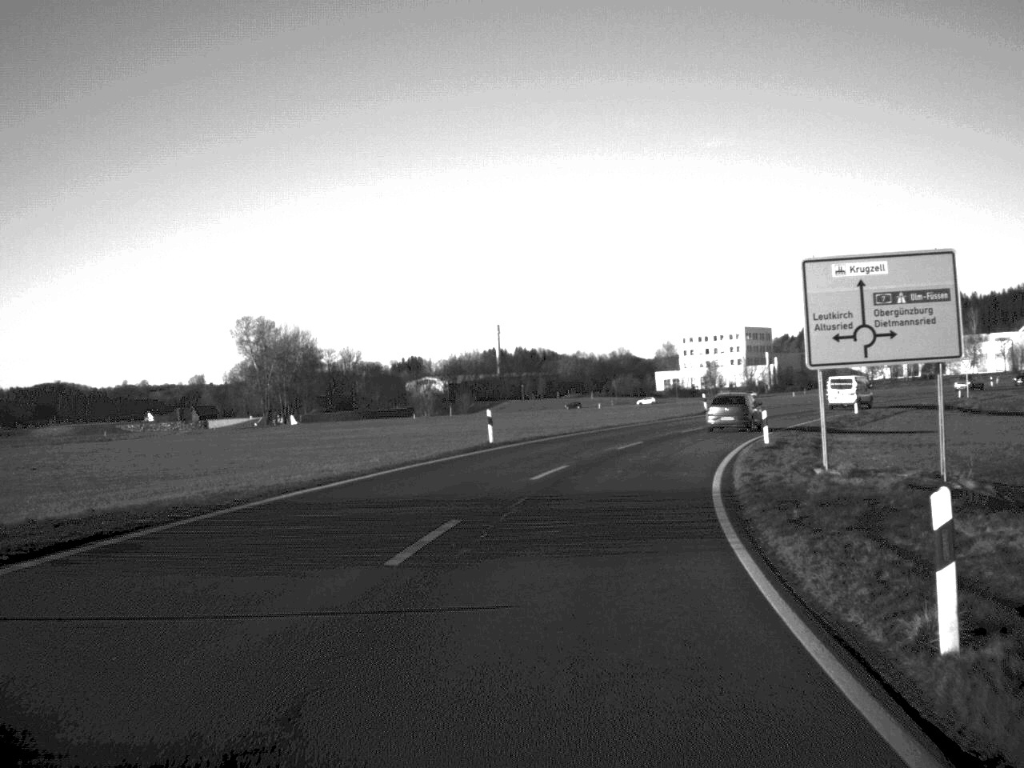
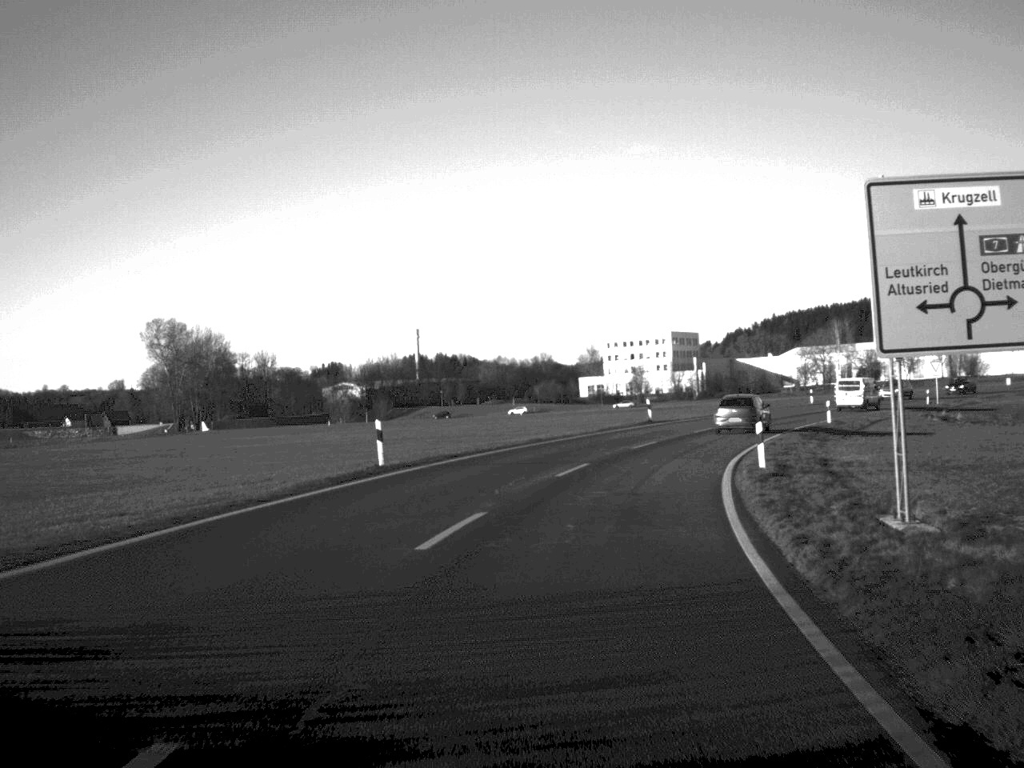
(+0.3, +10.4) m; +4°
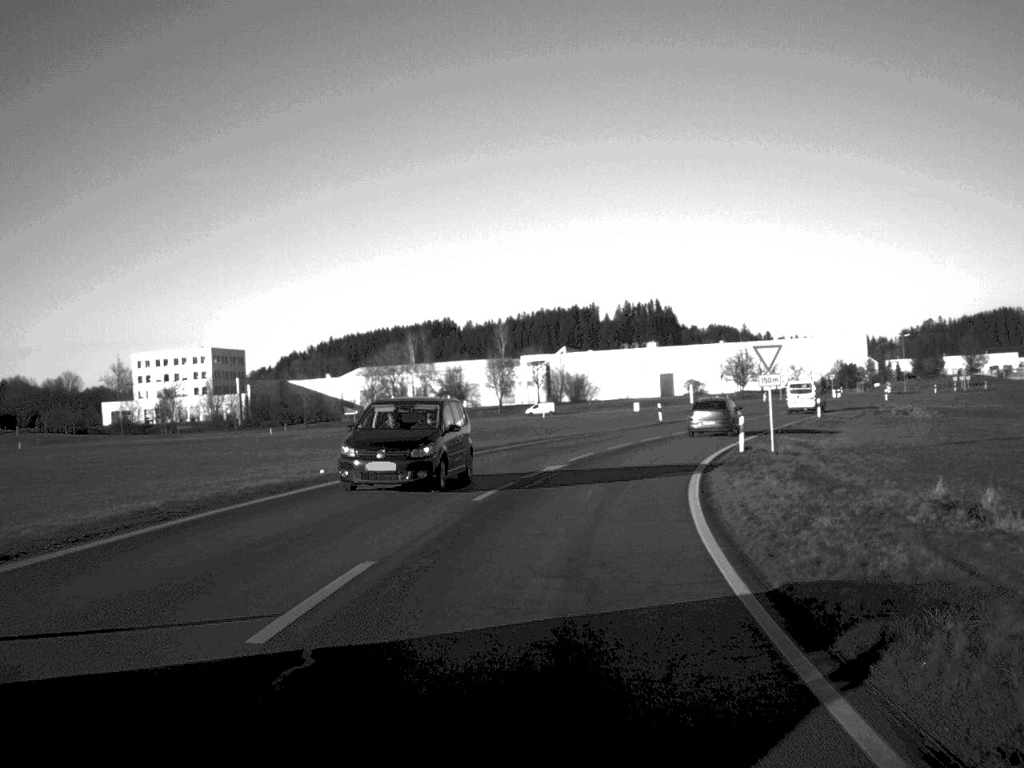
(+8.8, +50.9) m; +20°
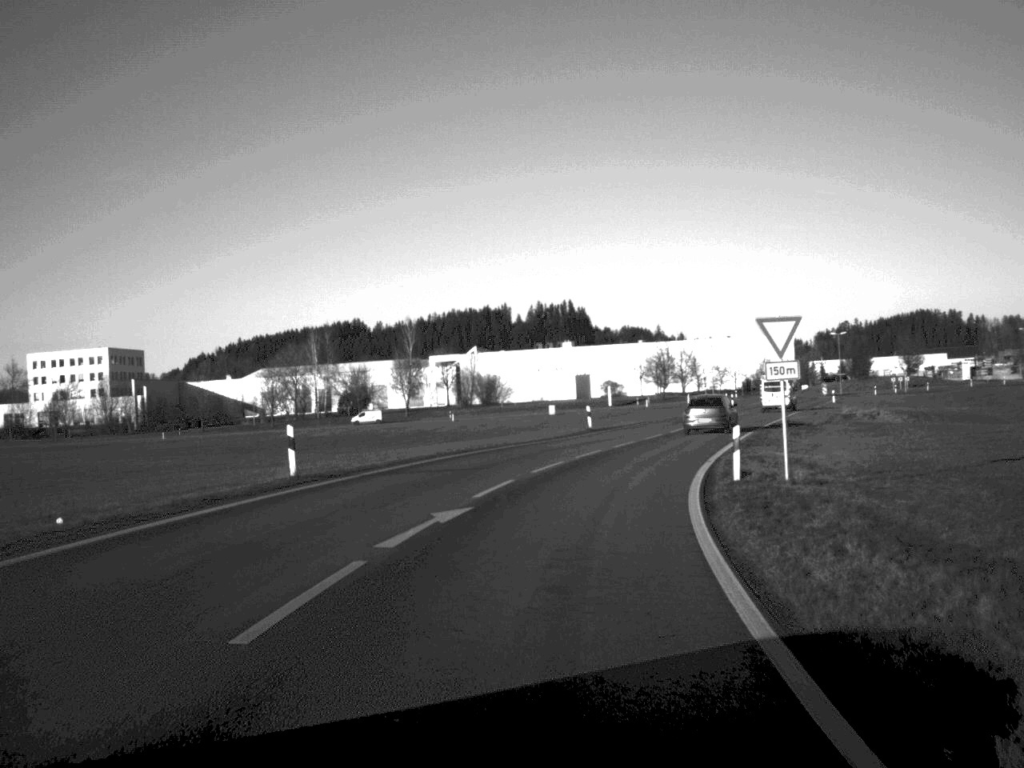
(+0.4, +11.8) m; +4°
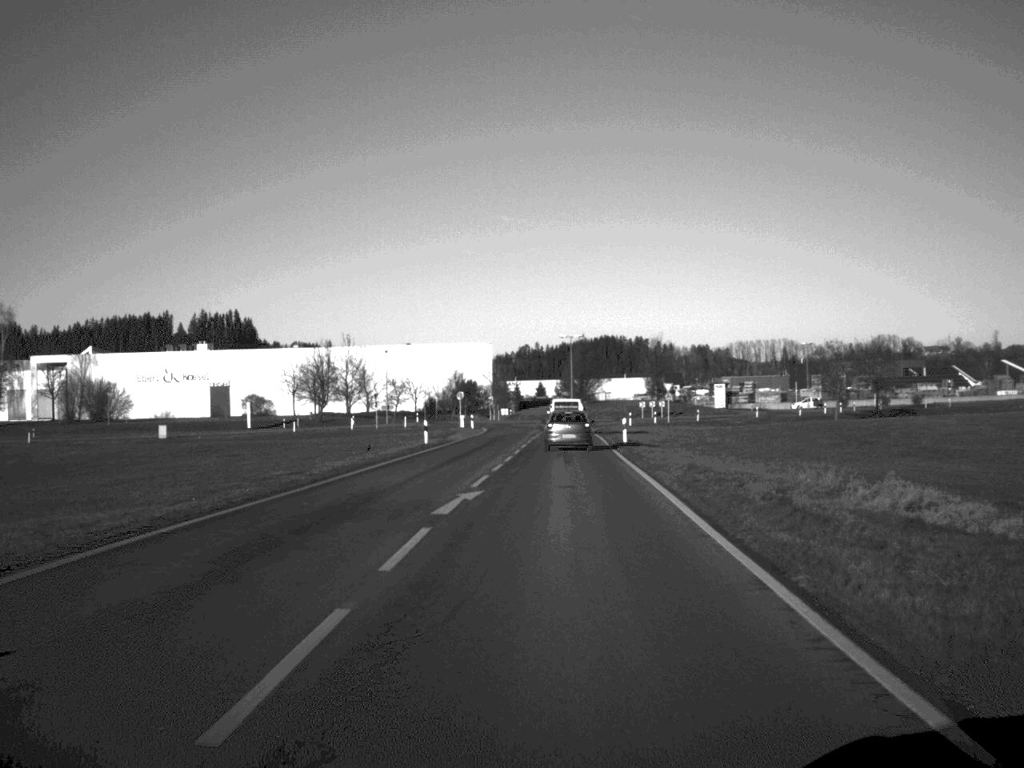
(+6.8, +49.5) m; +14°
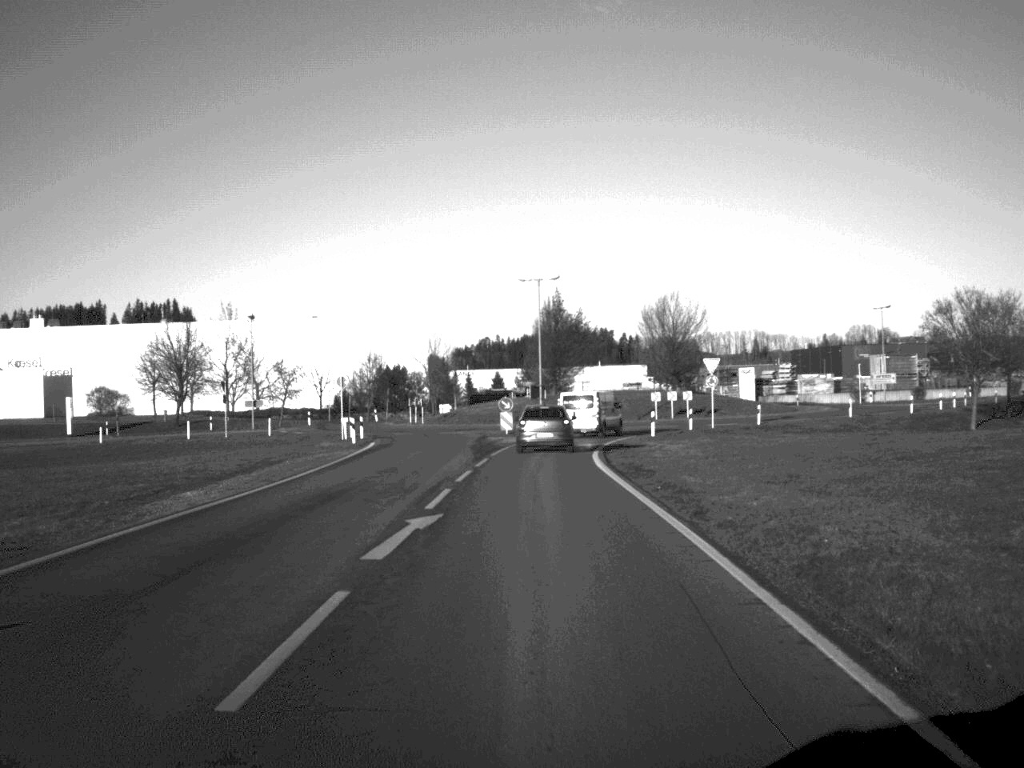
(+1.2, +48.0) m; +1°
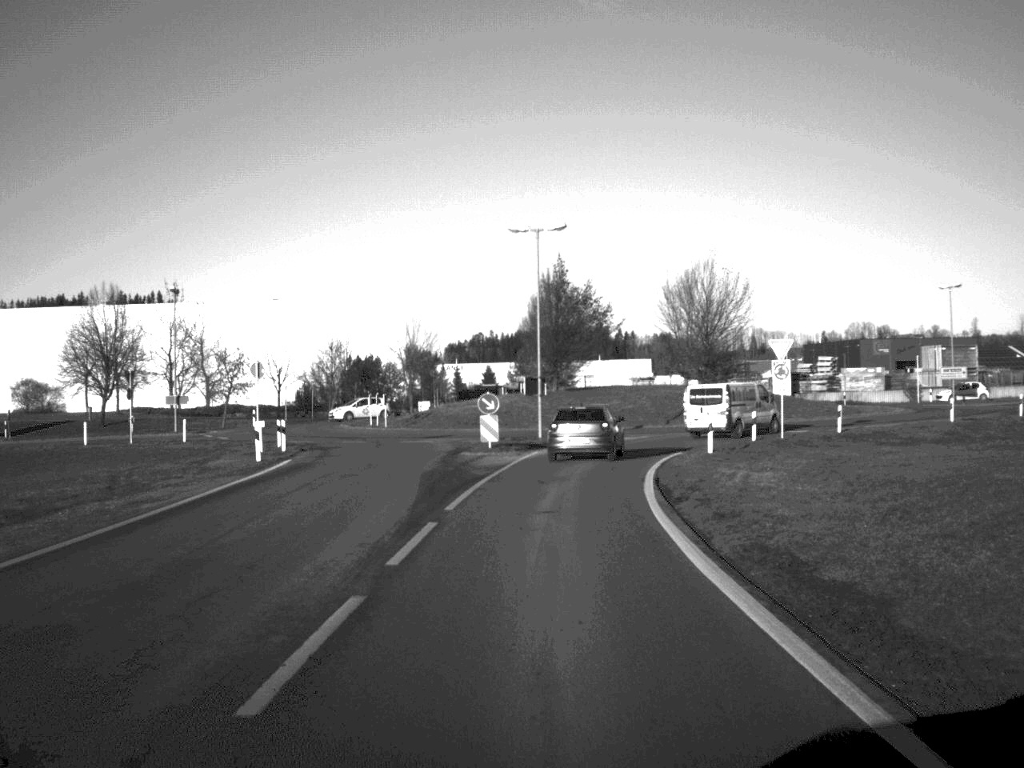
(0.0, +18.2) m; 0°
